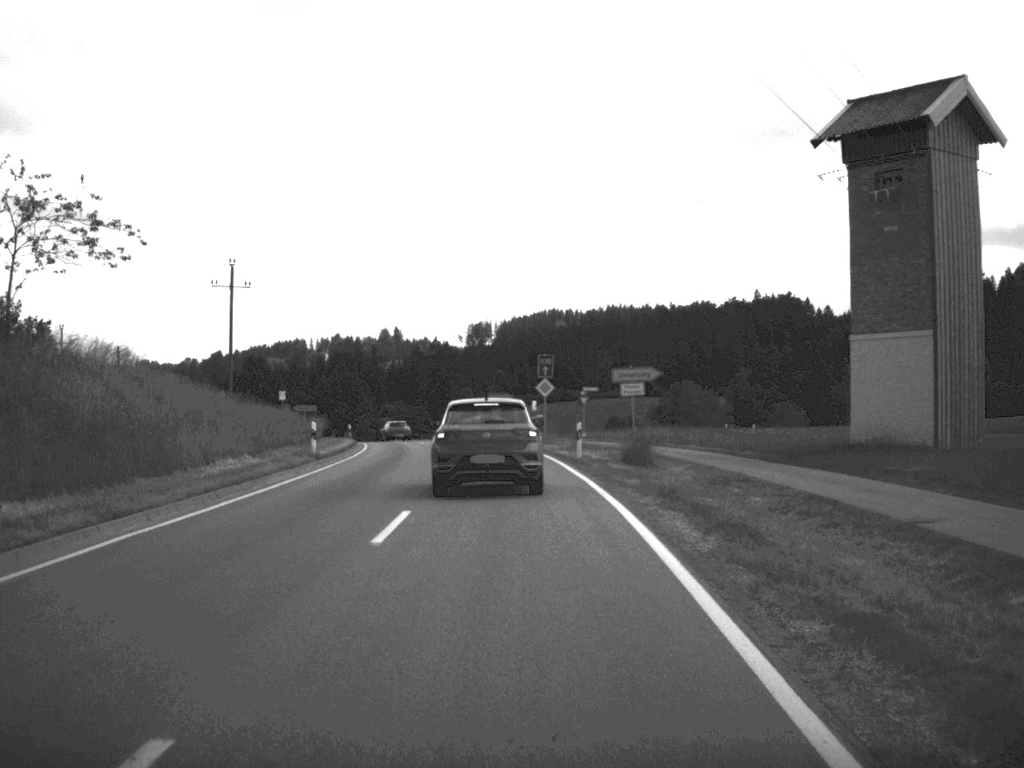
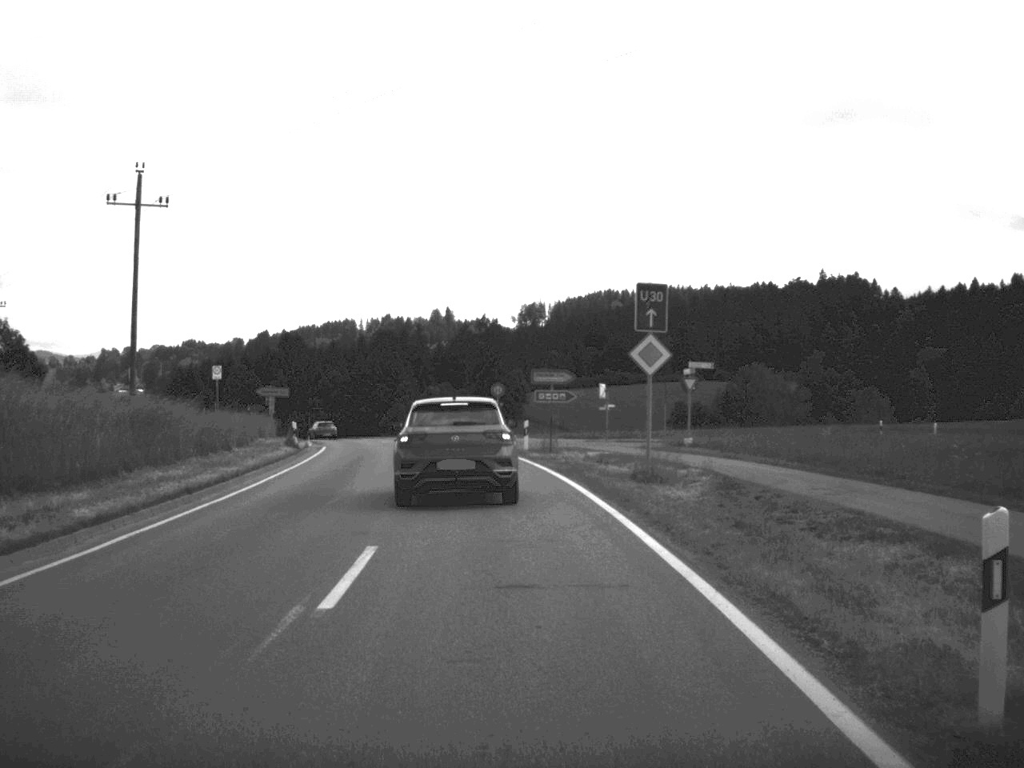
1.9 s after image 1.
(-0.5, +28.3) m; -3°
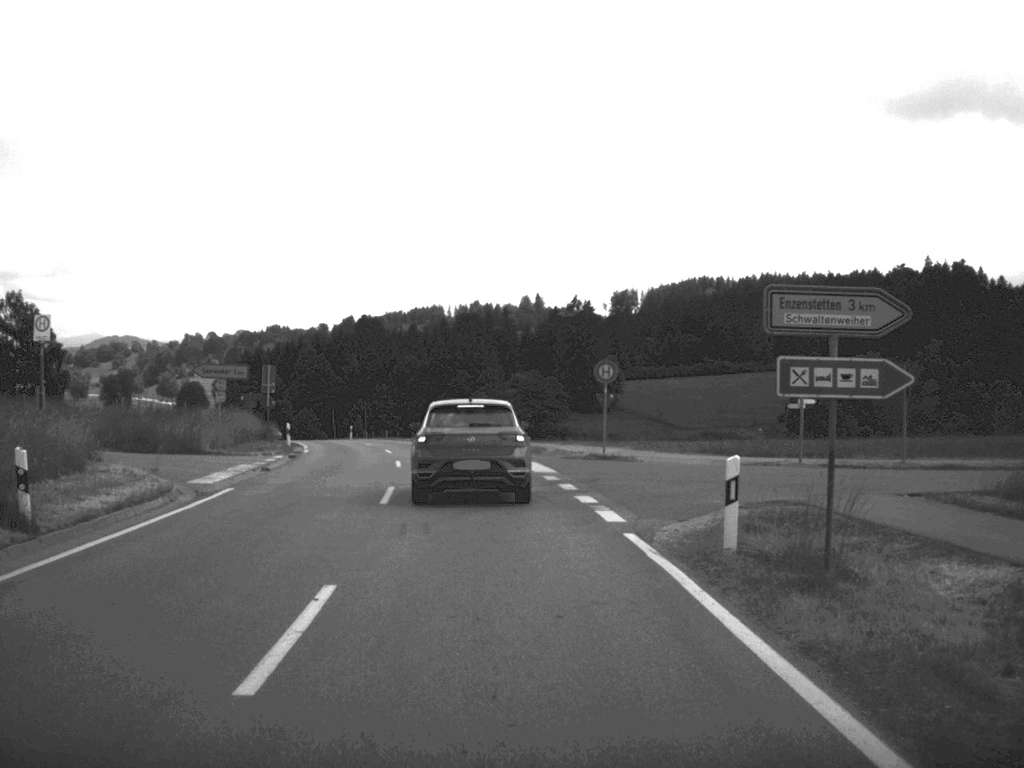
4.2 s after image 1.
(-1.0, +27.1) m; -4°
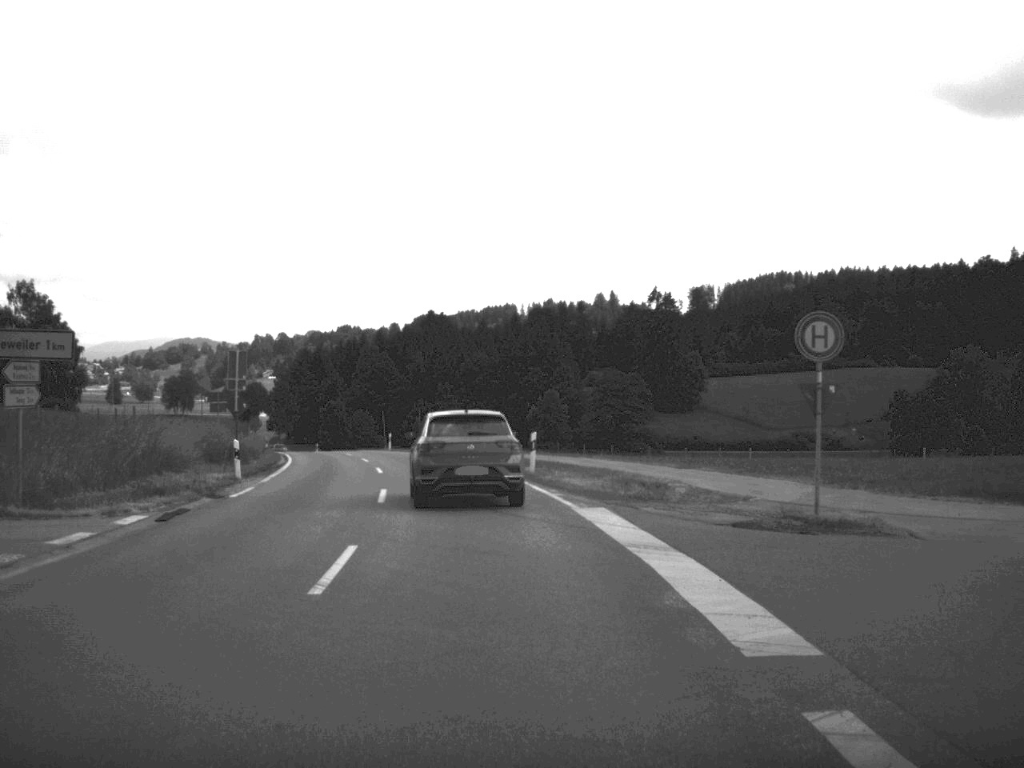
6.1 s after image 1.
(-0.6, +20.0) m; -4°
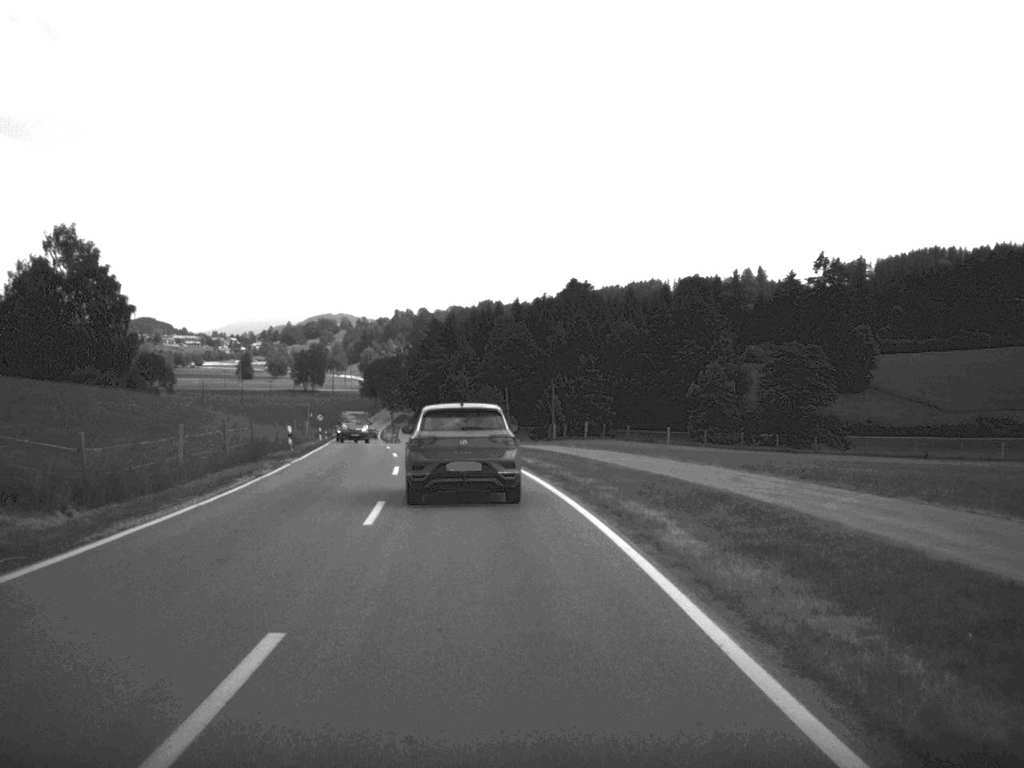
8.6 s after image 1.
(-1.7, +29.4) m; -7°
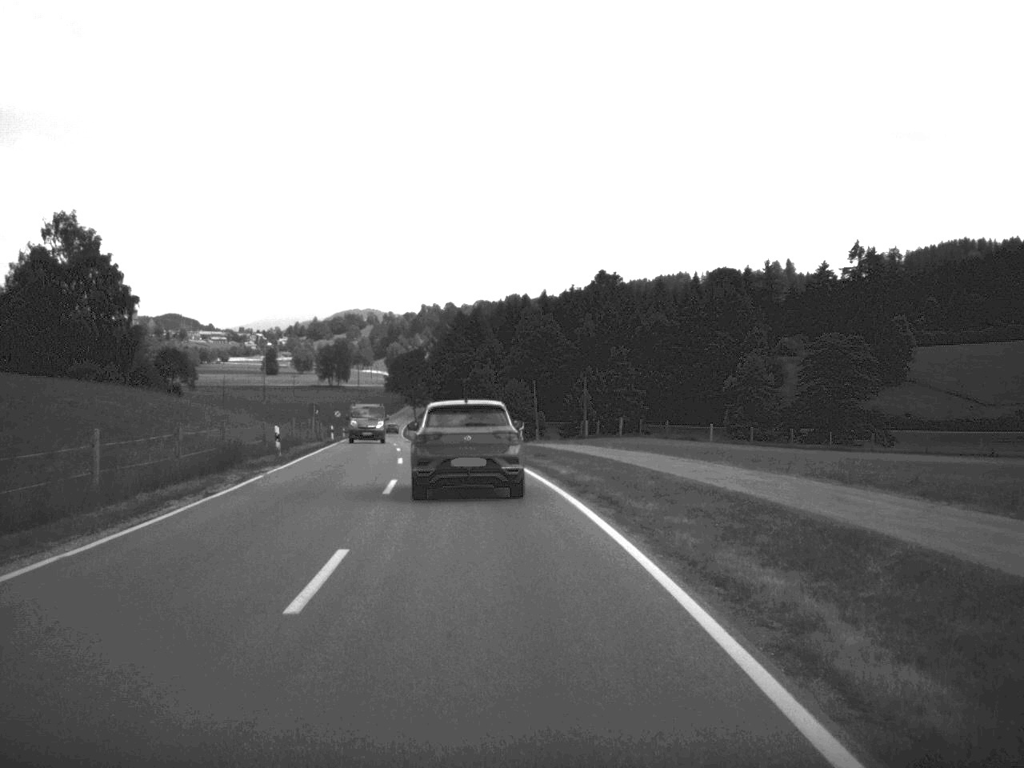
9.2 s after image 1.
(-0.1, +7.0) m; -1°
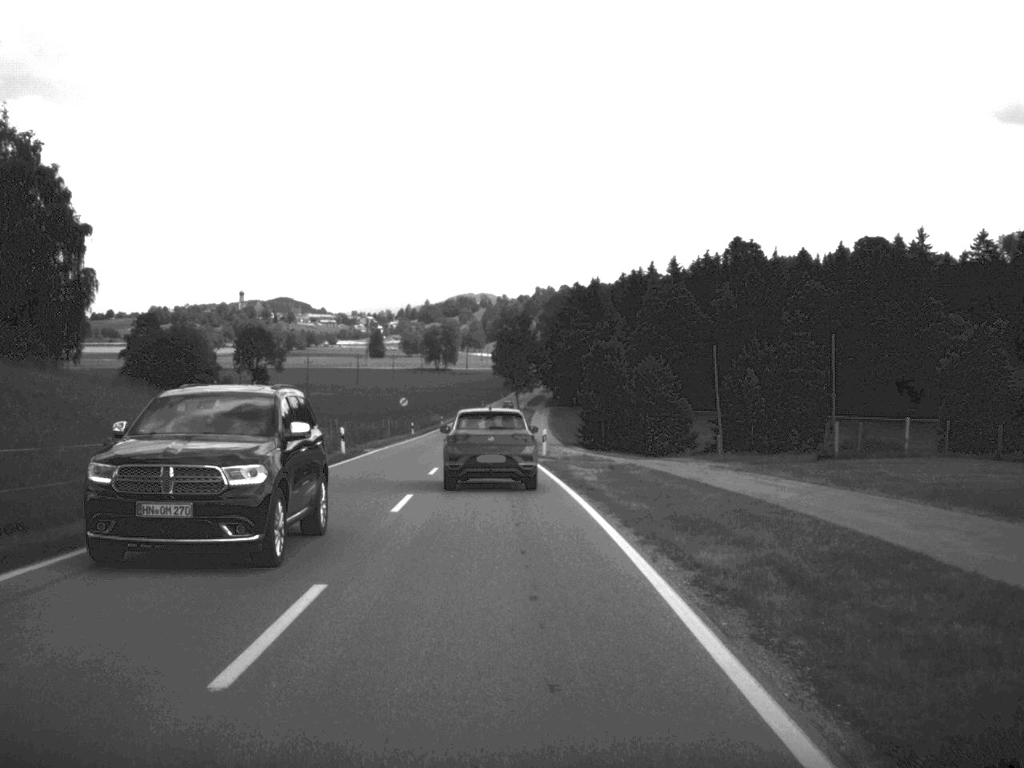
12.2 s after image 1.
(-2.2, +38.4) m; -5°
